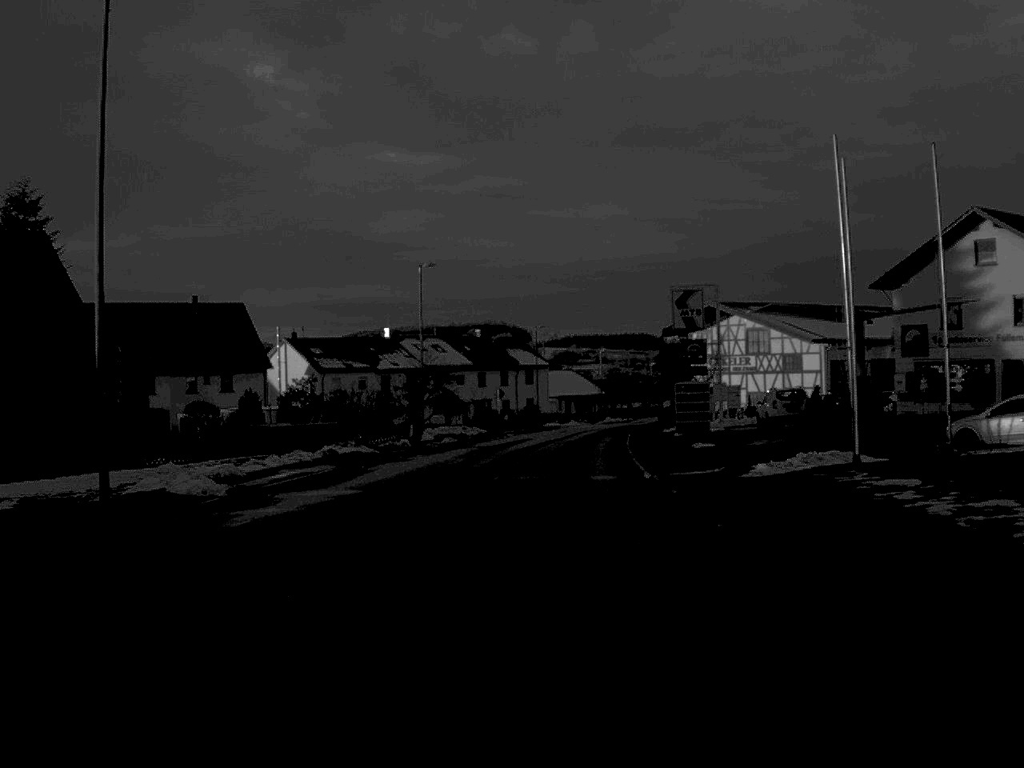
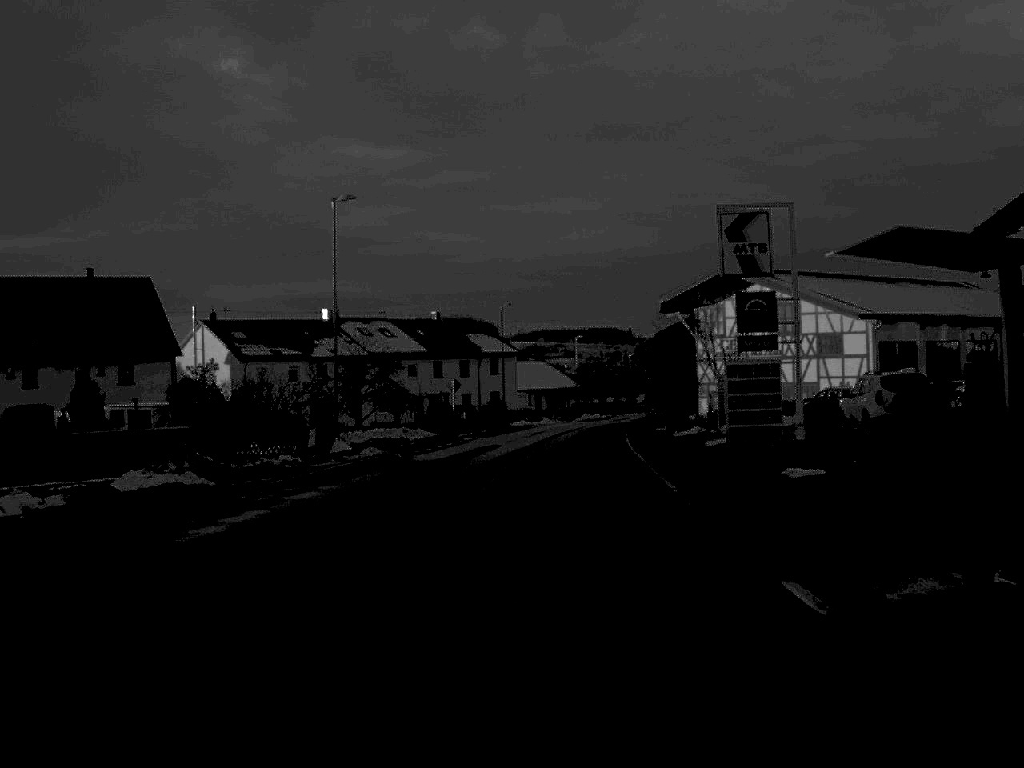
(+0.2, +18.4) m; +2°
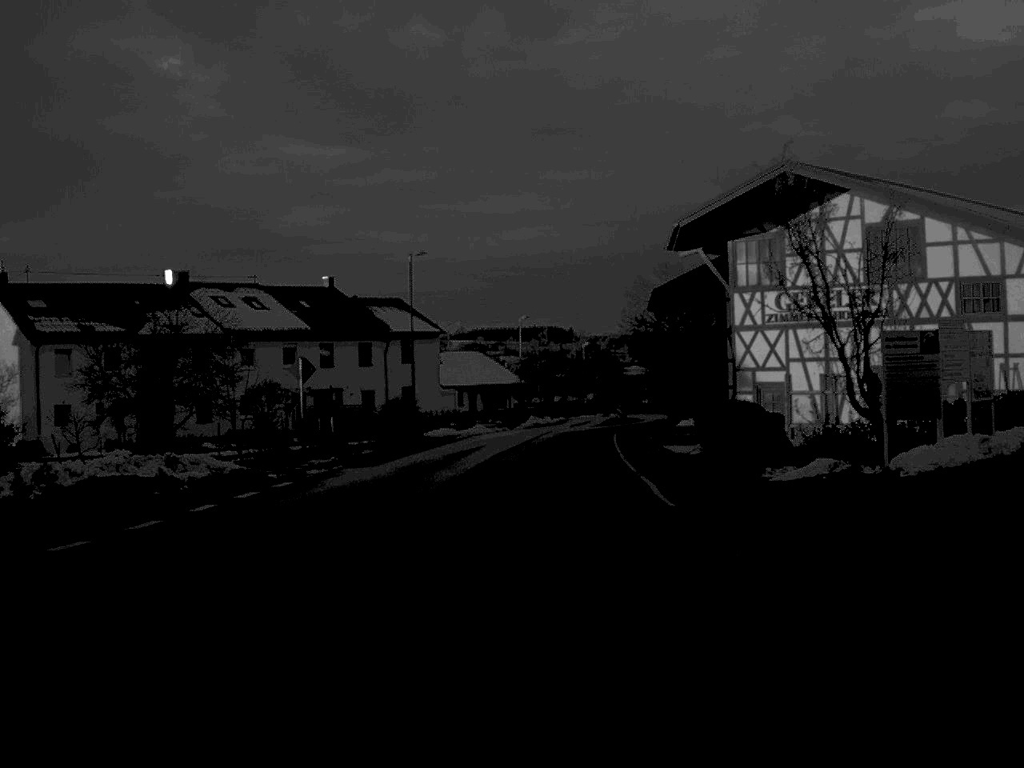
(+0.8, +29.2) m; +3°
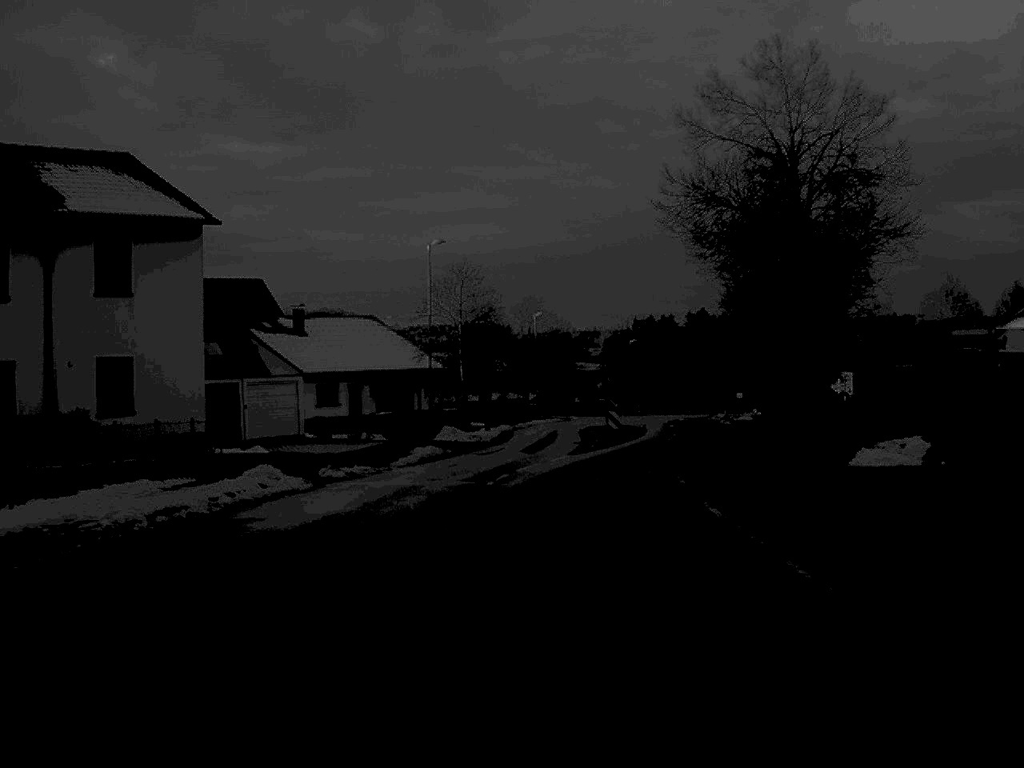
(+1.0, +46.2) m; +3°
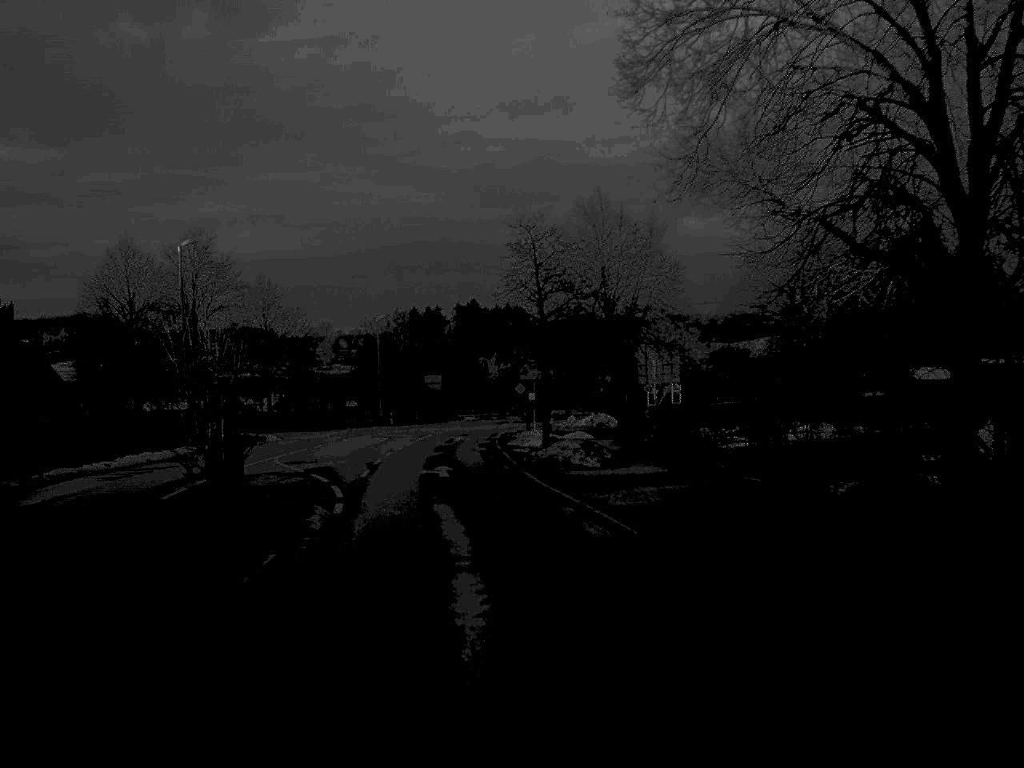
(+5.1, +46.4) m; +10°
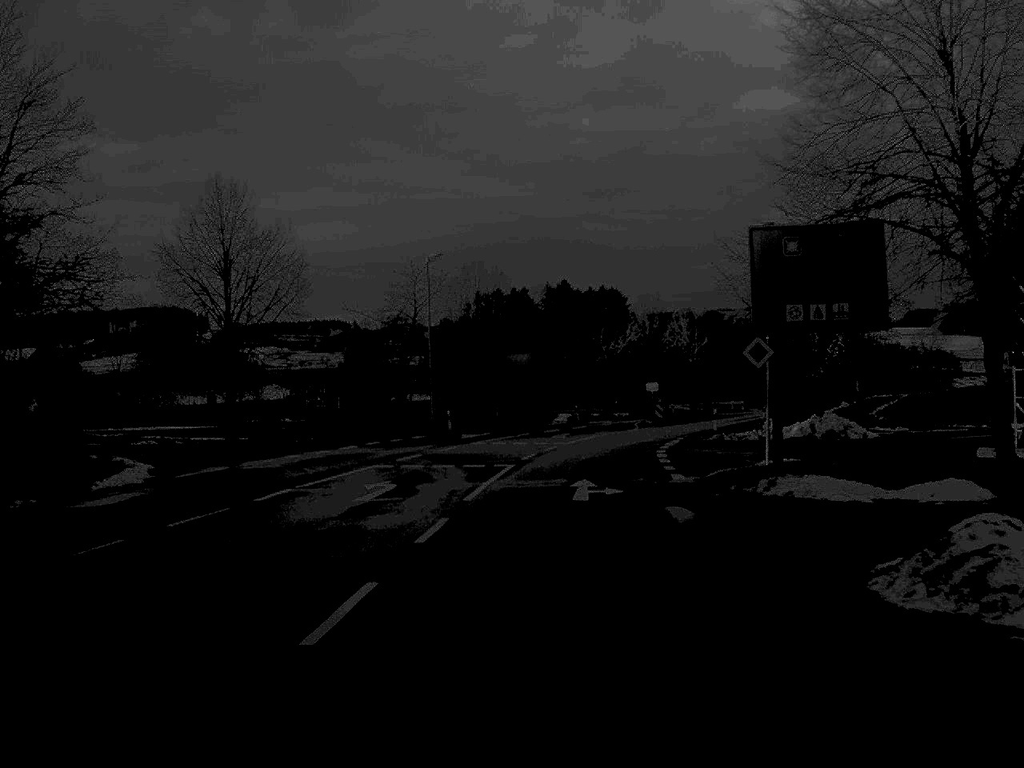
(-2.5, +37.1) m; -3°
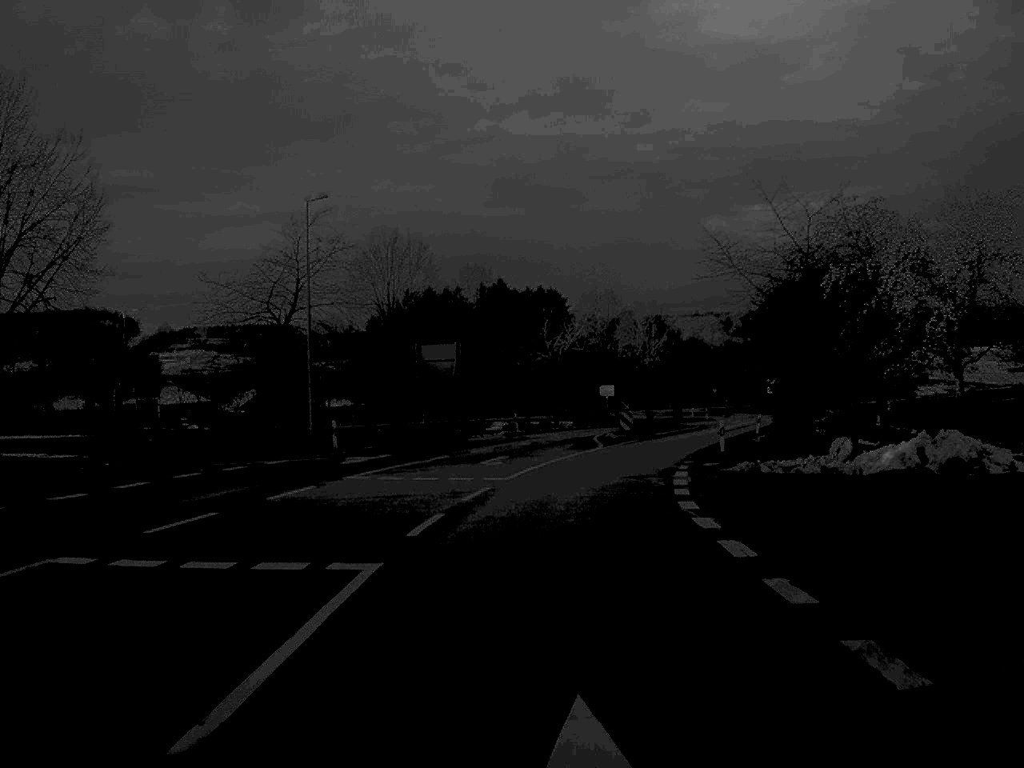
(+0.4, +17.9) m; +3°
